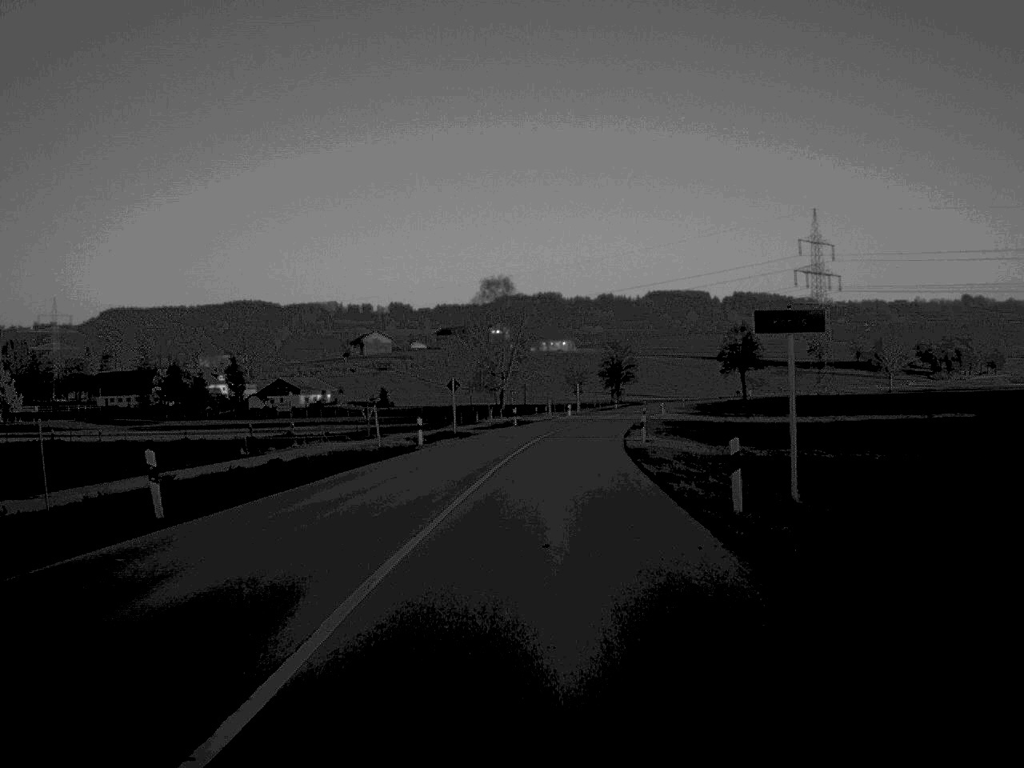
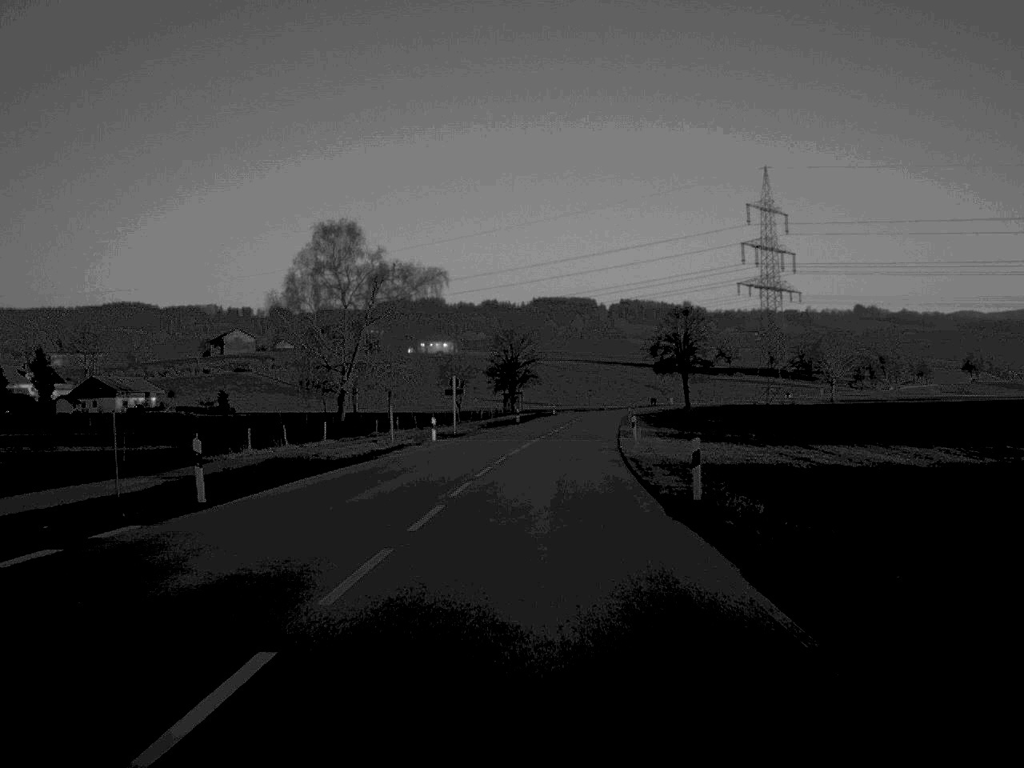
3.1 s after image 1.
(+2.7, +60.8) m; +5°
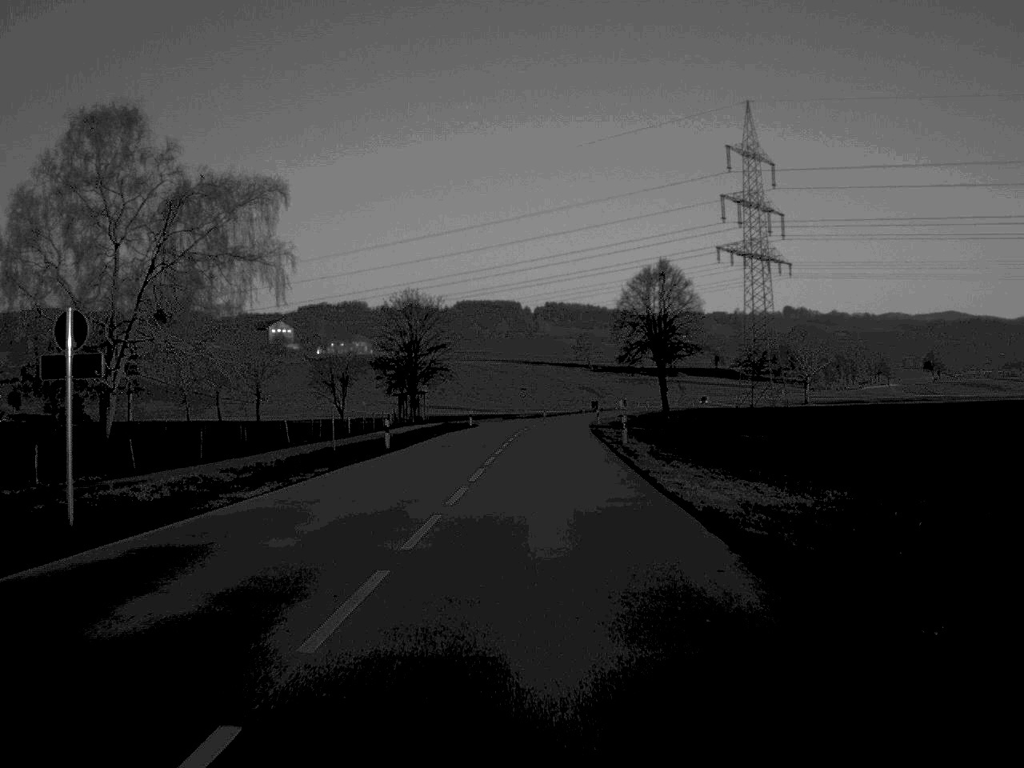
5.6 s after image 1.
(+1.5, +49.6) m; +3°
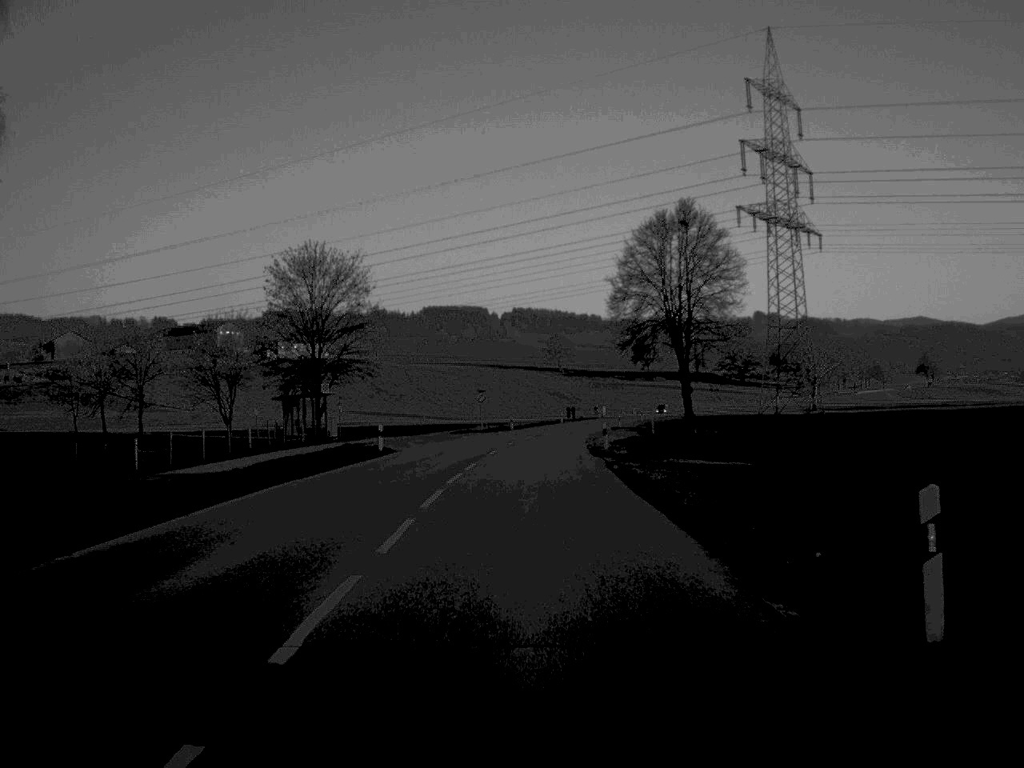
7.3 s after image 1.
(+0.5, +36.1) m; +1°
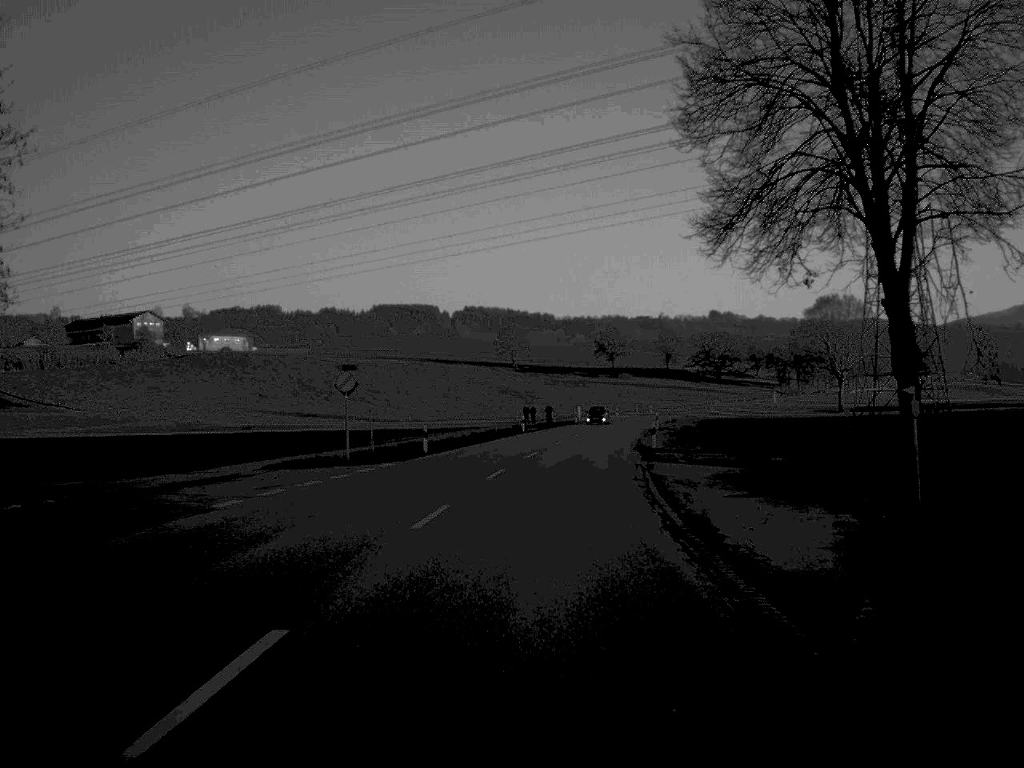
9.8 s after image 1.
(+0.7, +50.6) m; +2°
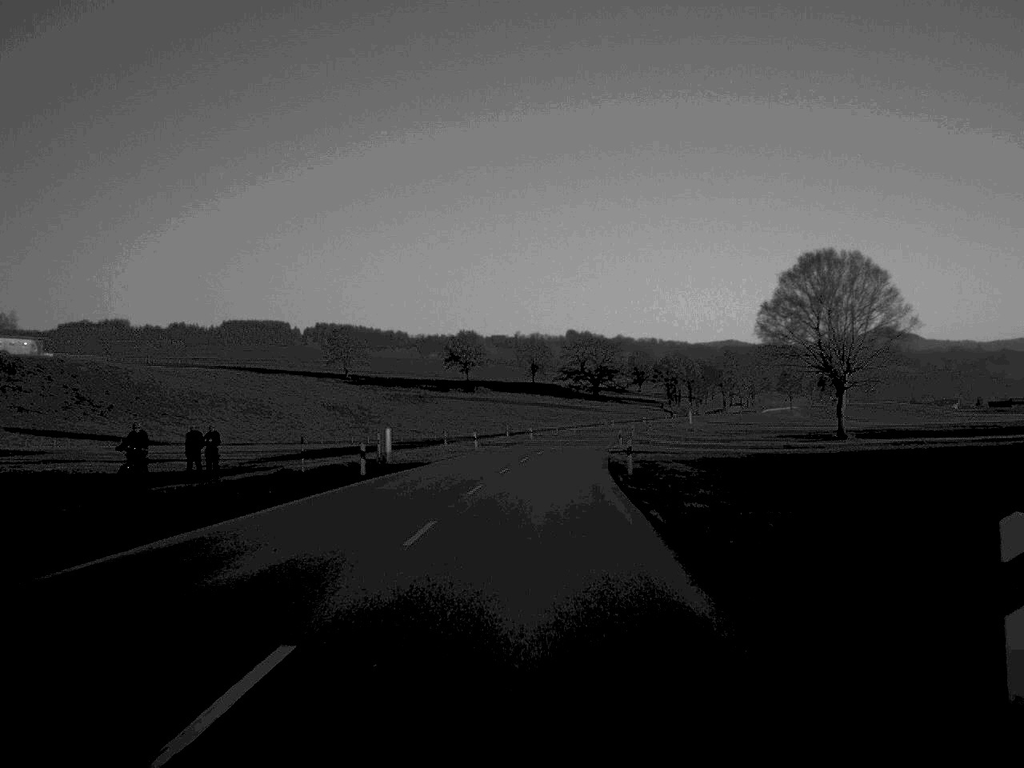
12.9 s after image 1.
(+4.7, +71.8) m; +6°
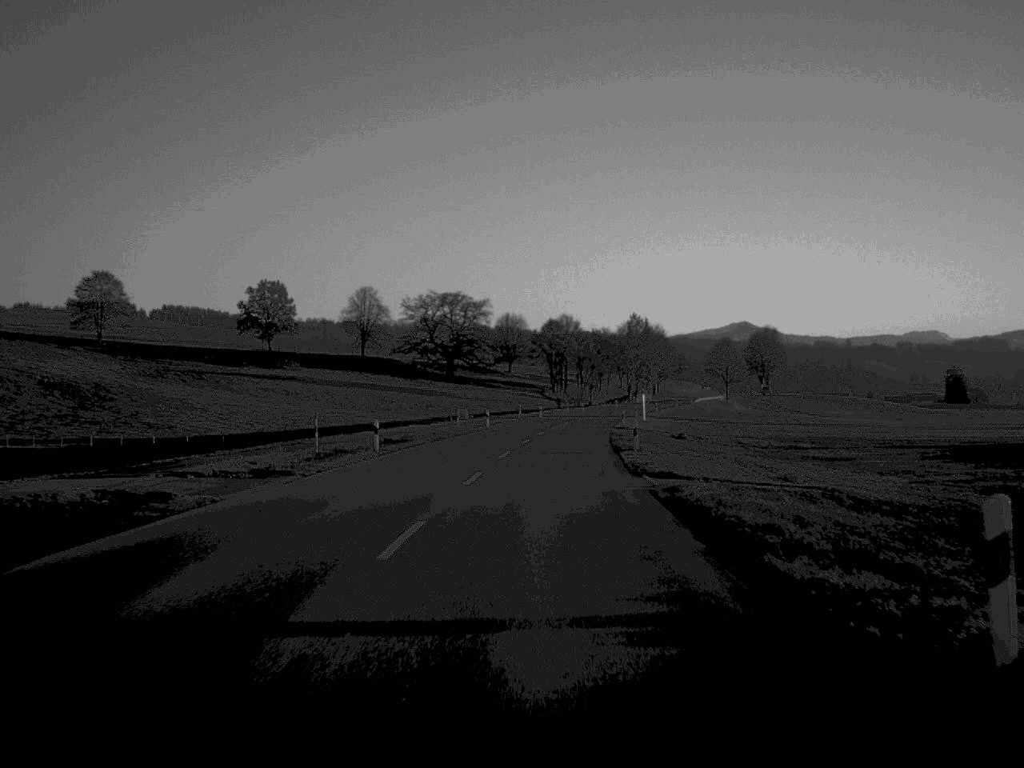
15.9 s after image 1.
(+5.3, +97.8) m; +6°
